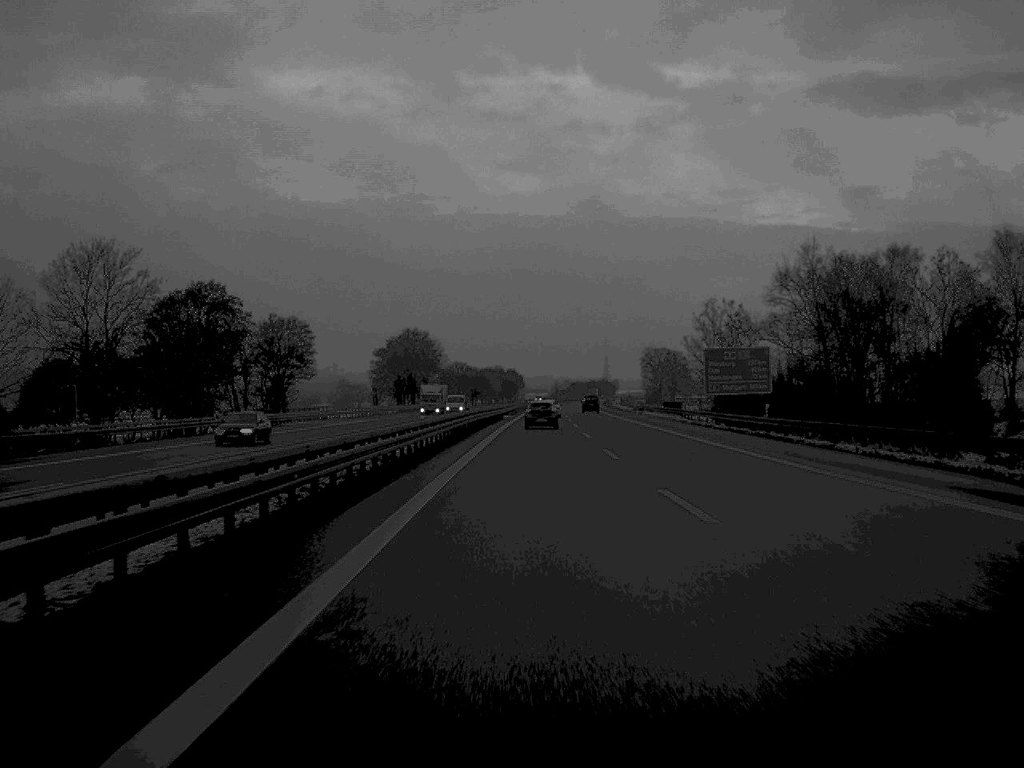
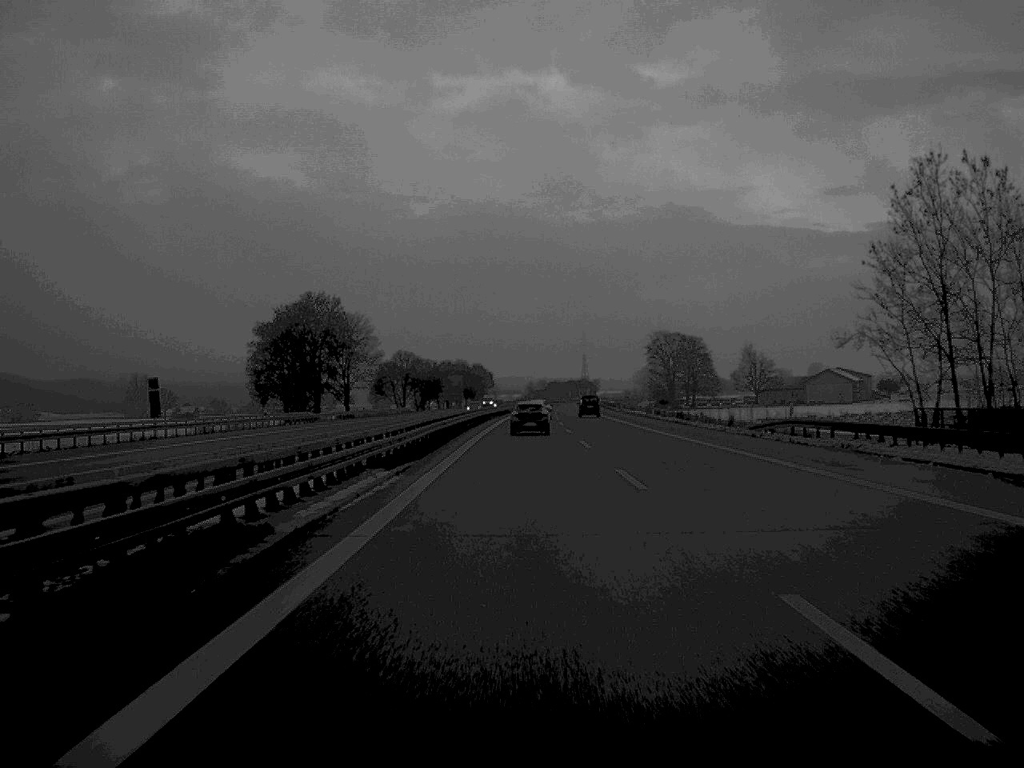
(+0.9, +83.0) m; +1°
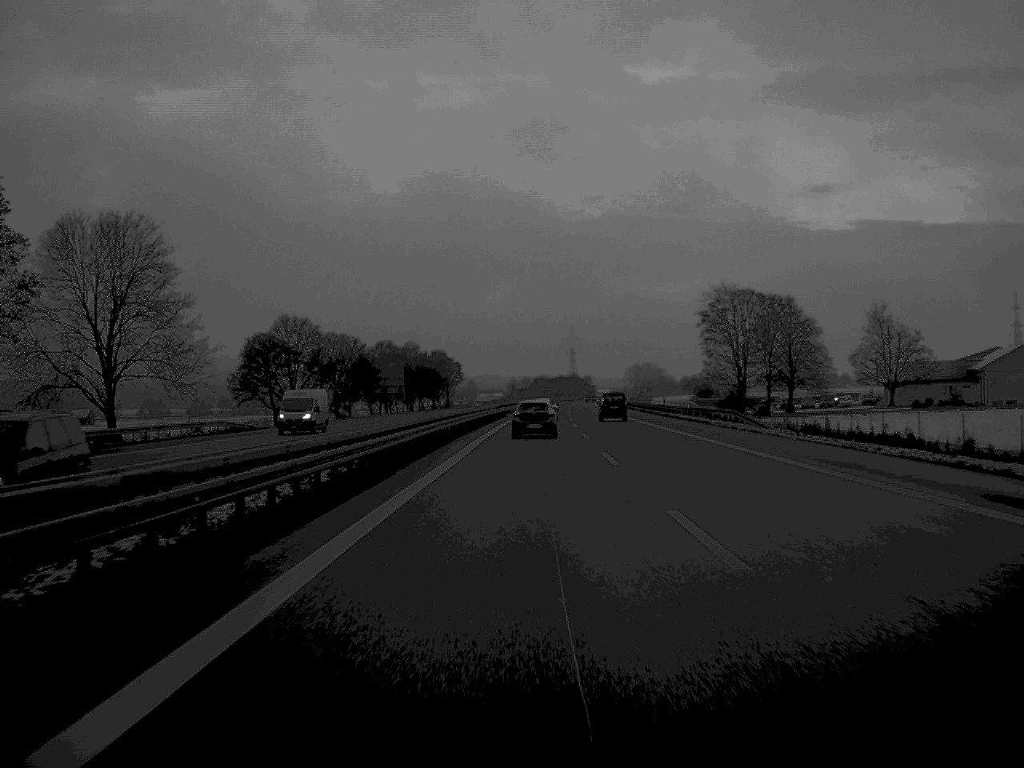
(+0.6, +99.5) m; +1°
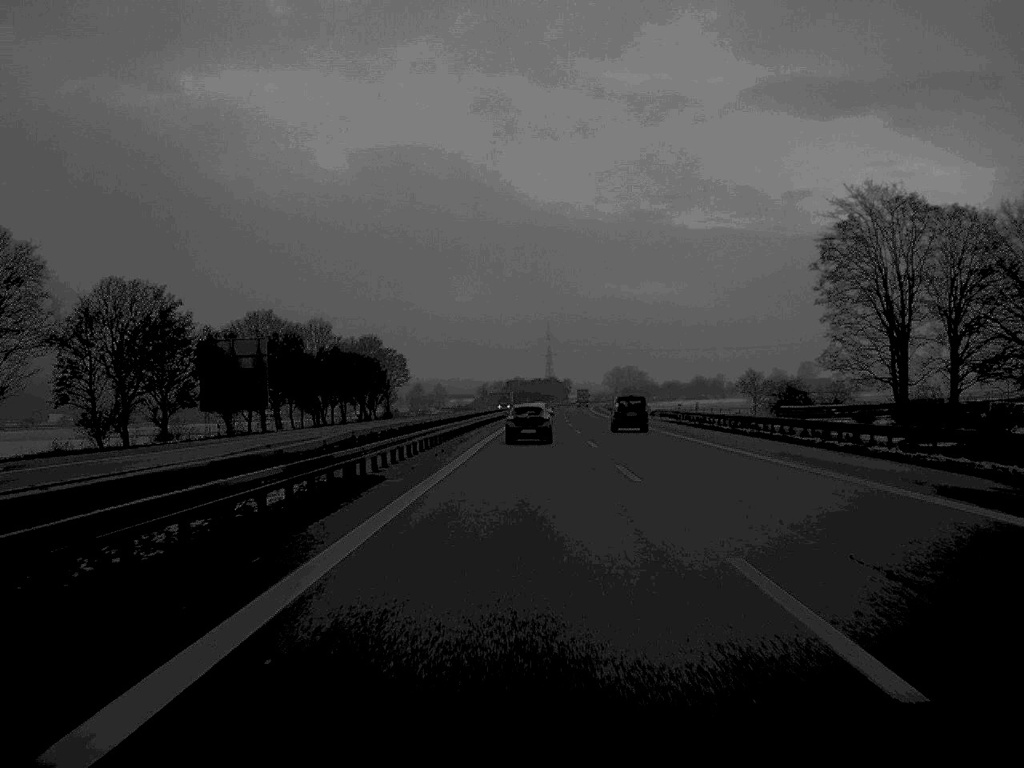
(+0.8, +76.4) m; +1°
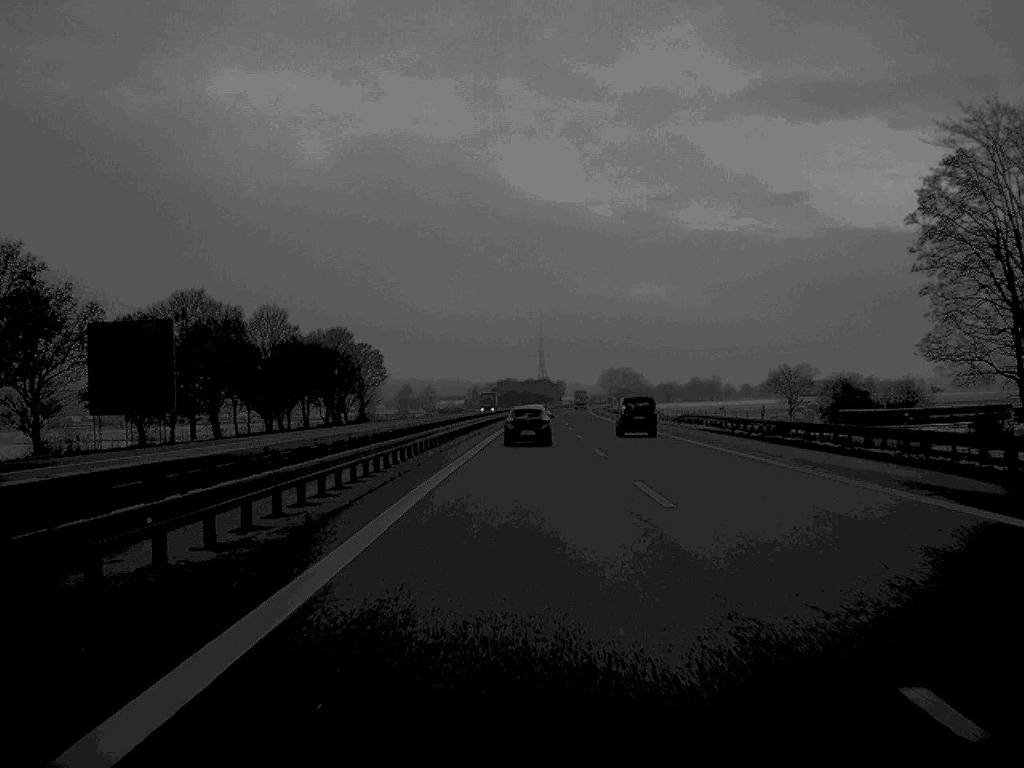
(+0.1, +23.4) m; 0°
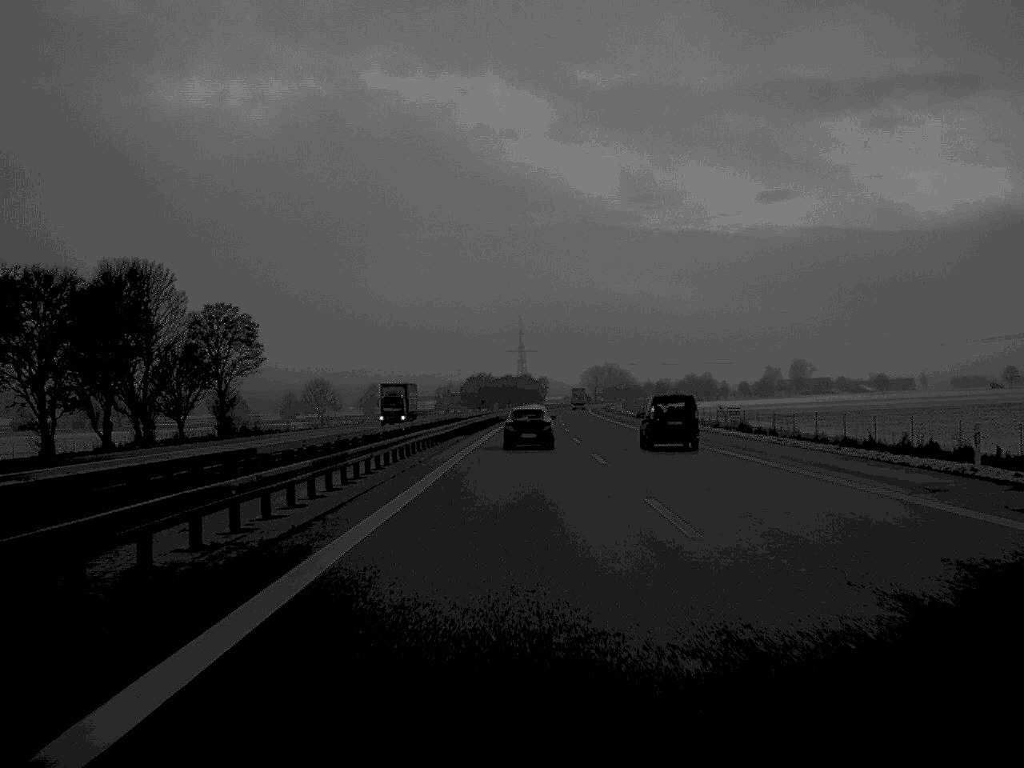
(+0.7, +75.8) m; +1°
